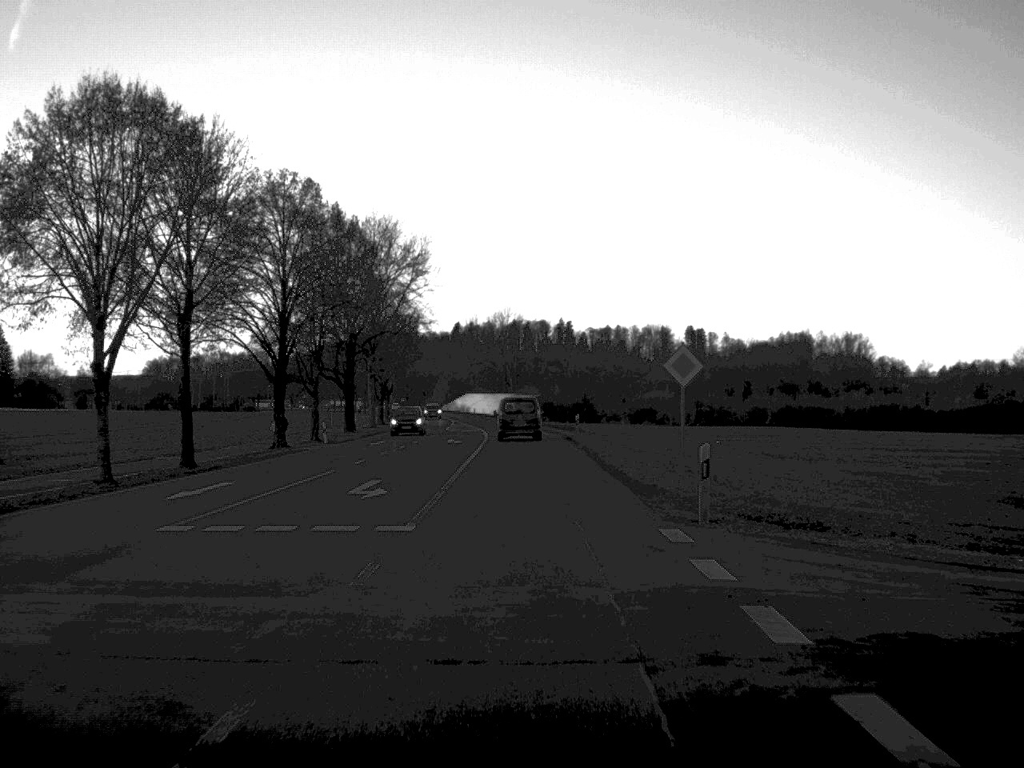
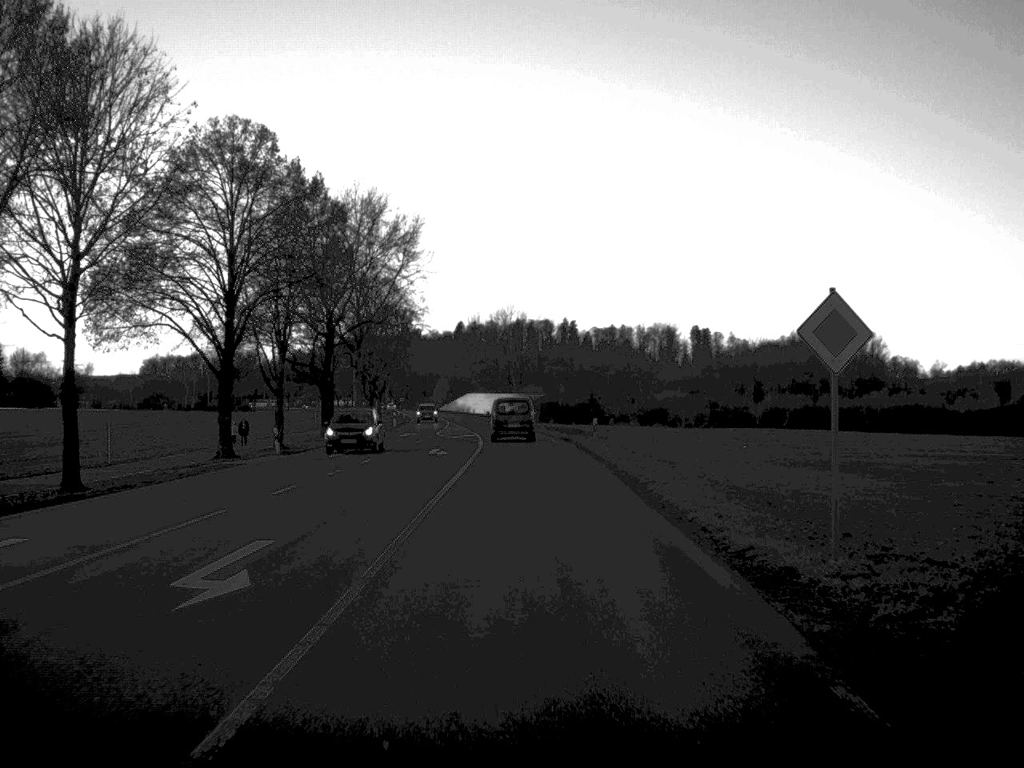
(0.0, +11.5) m; 0°
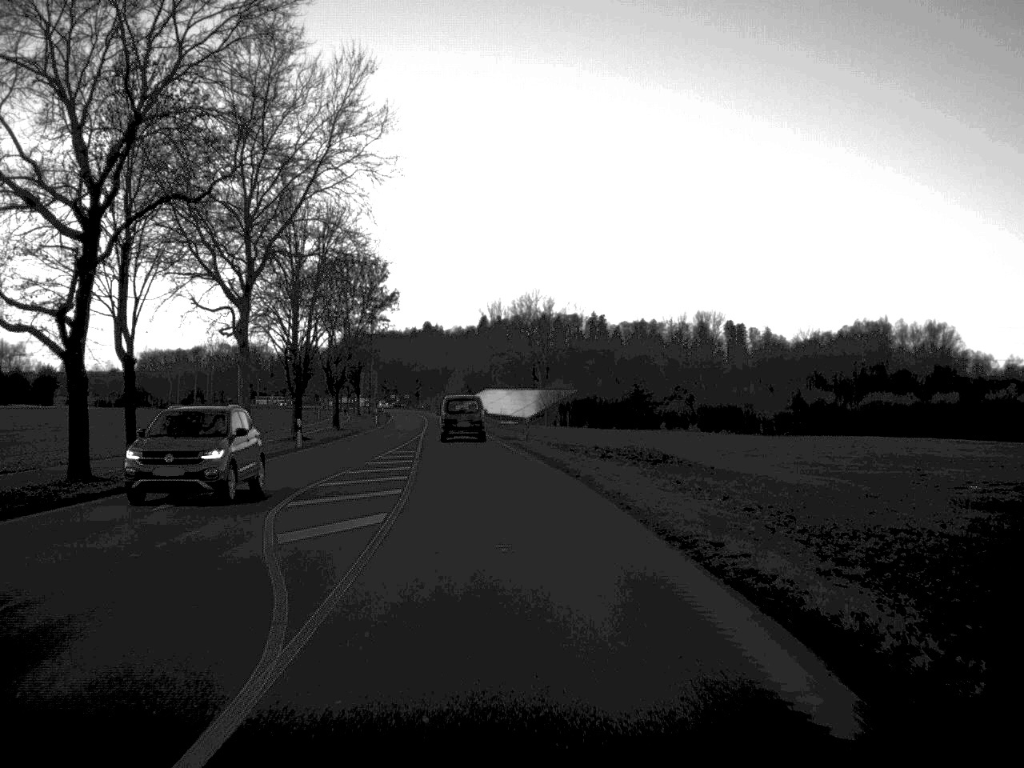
(-0.2, +45.4) m; -1°
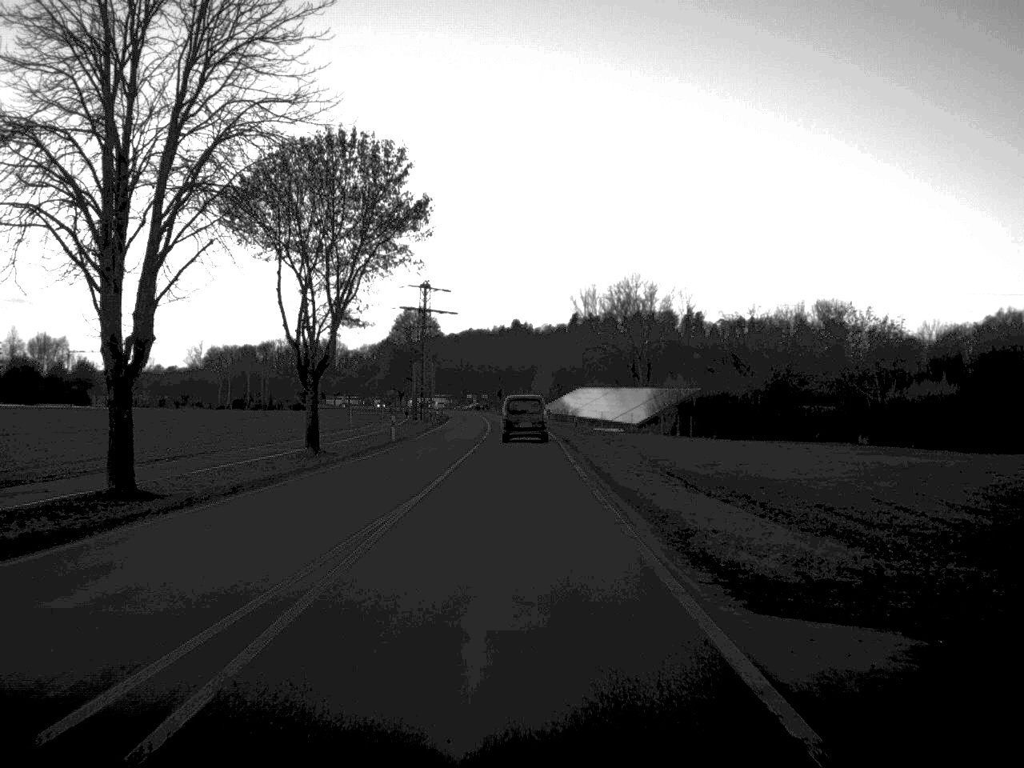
(-1.7, +42.0) m; -4°
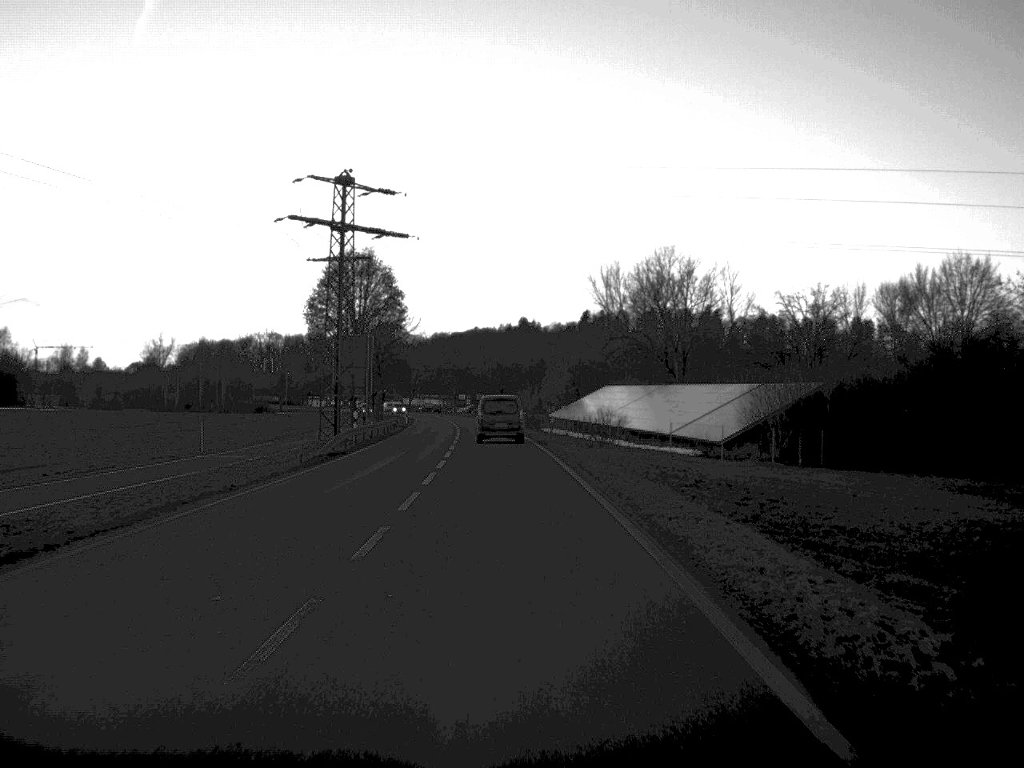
(-0.2, +53.2) m; 0°
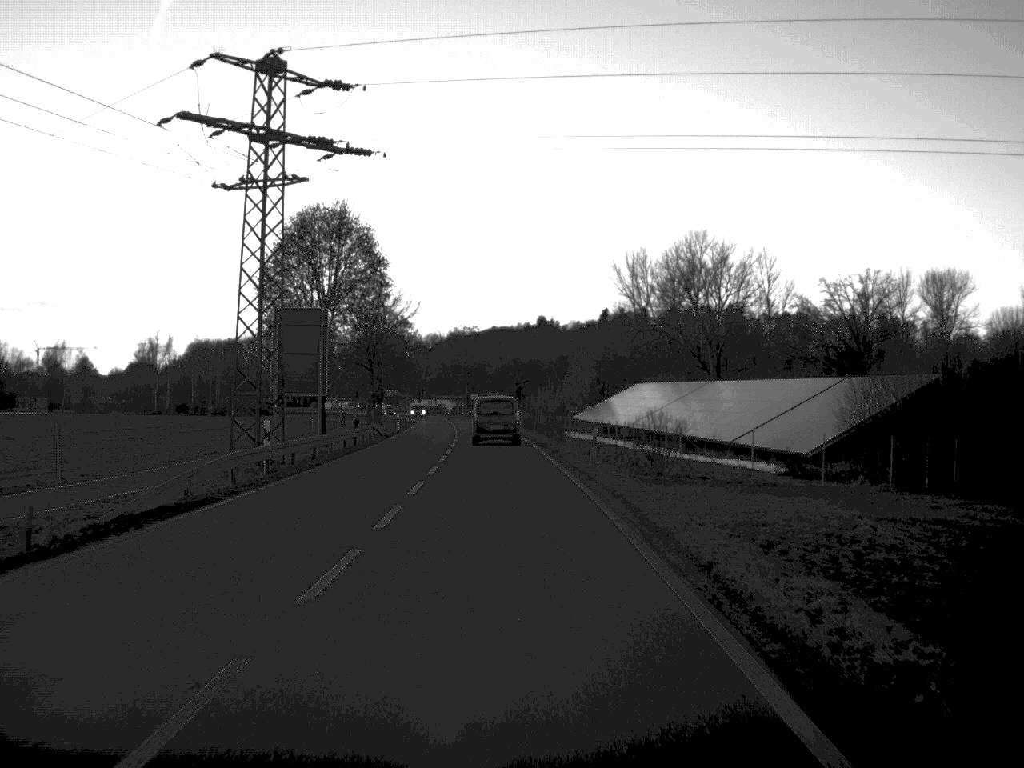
(-0.2, +20.2) m; -1°
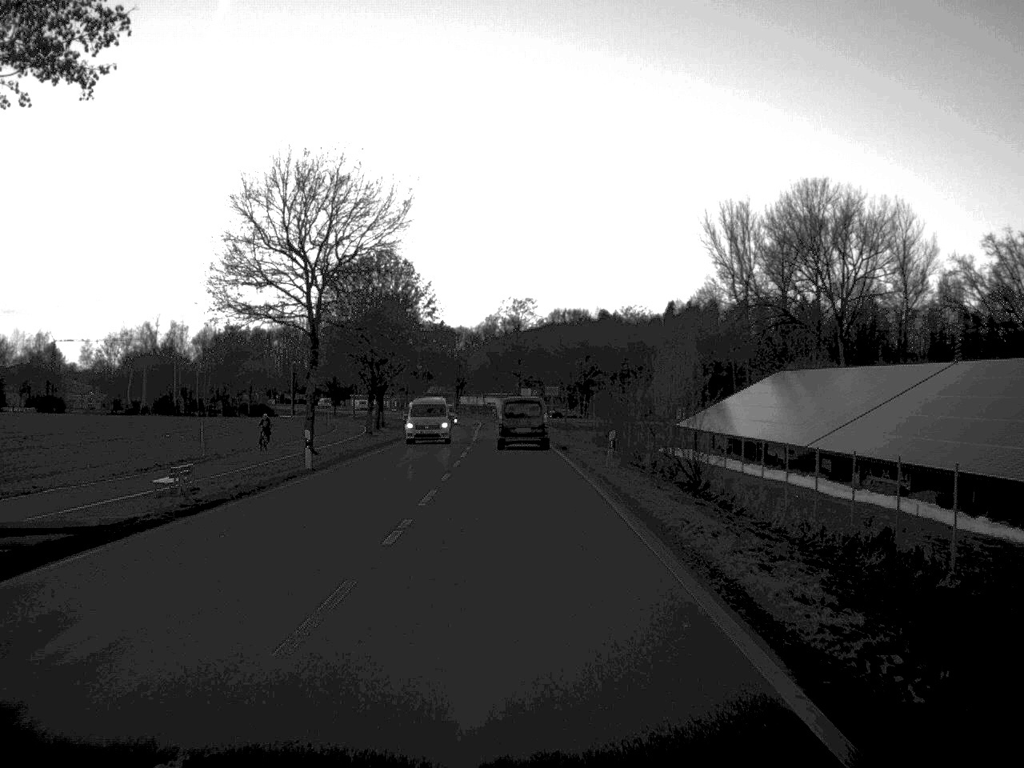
(-1.2, +49.8) m; -3°
